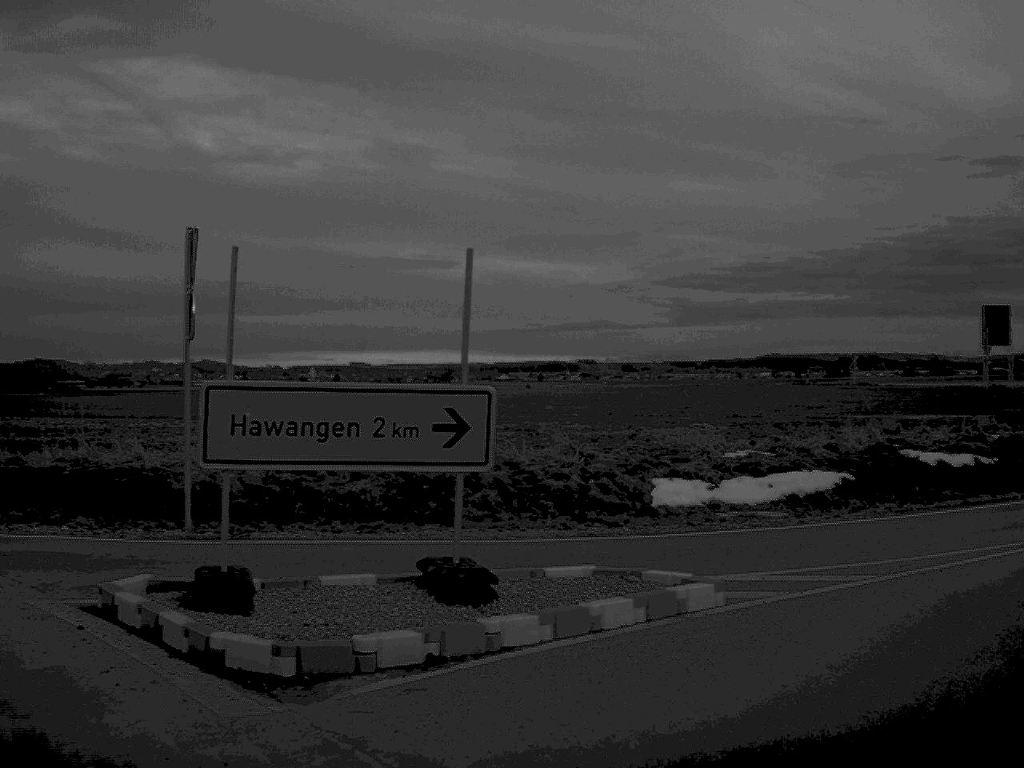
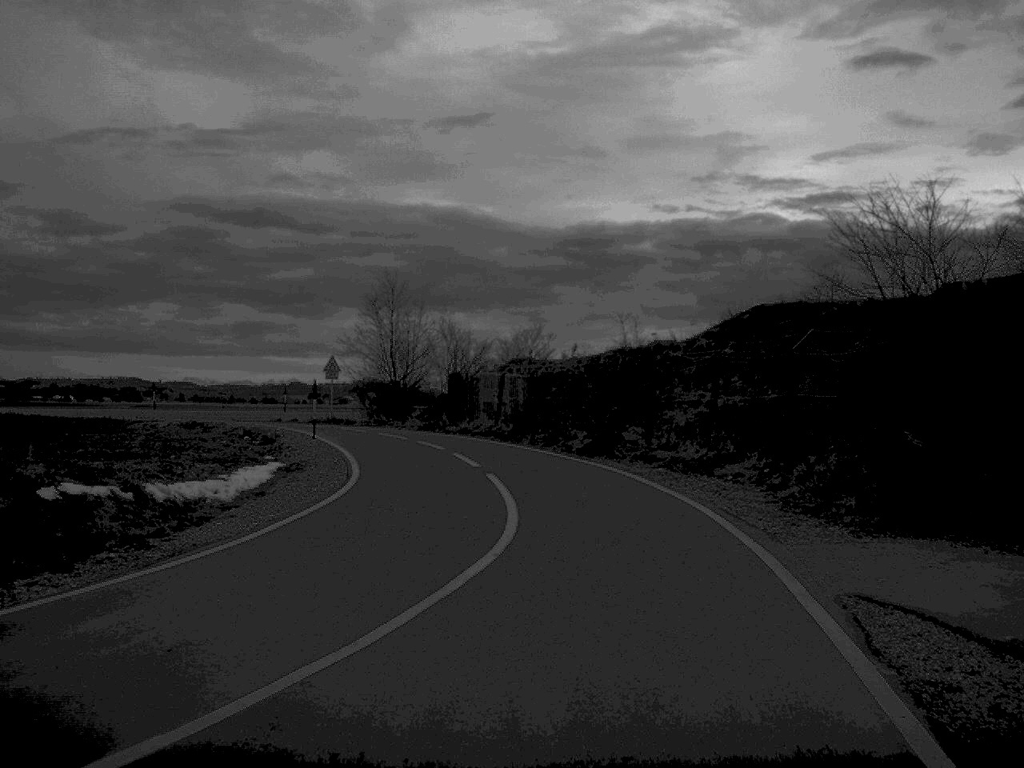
(+4.7, +9.5) m; +45°
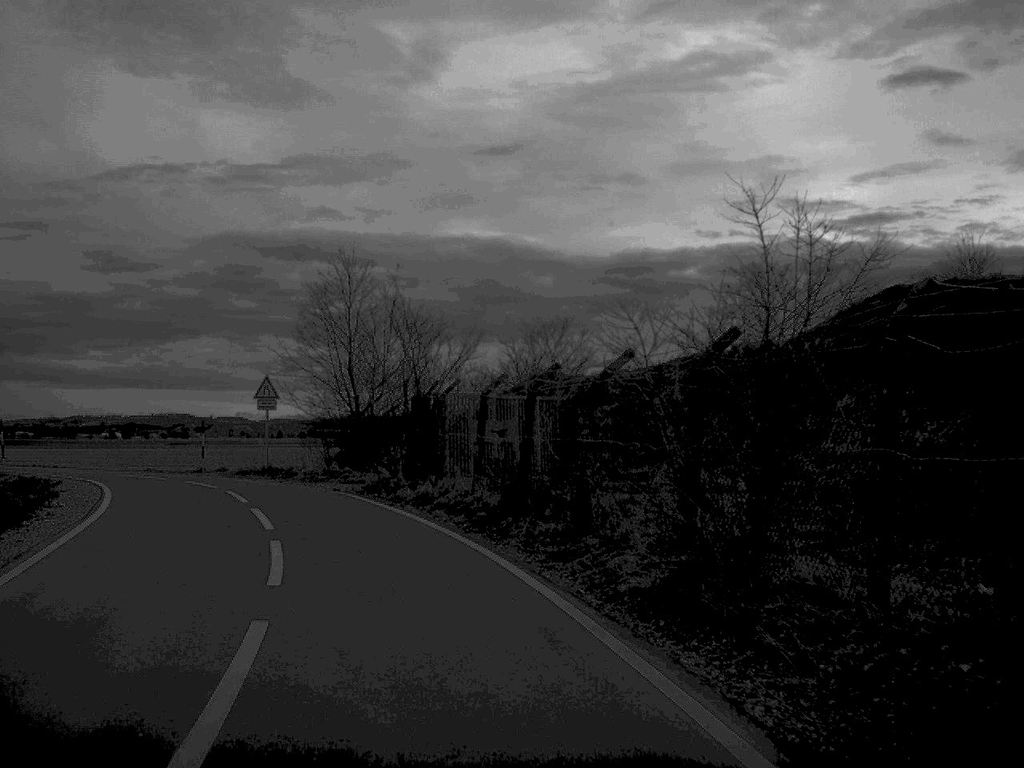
(+0.7, +19.1) m; -3°
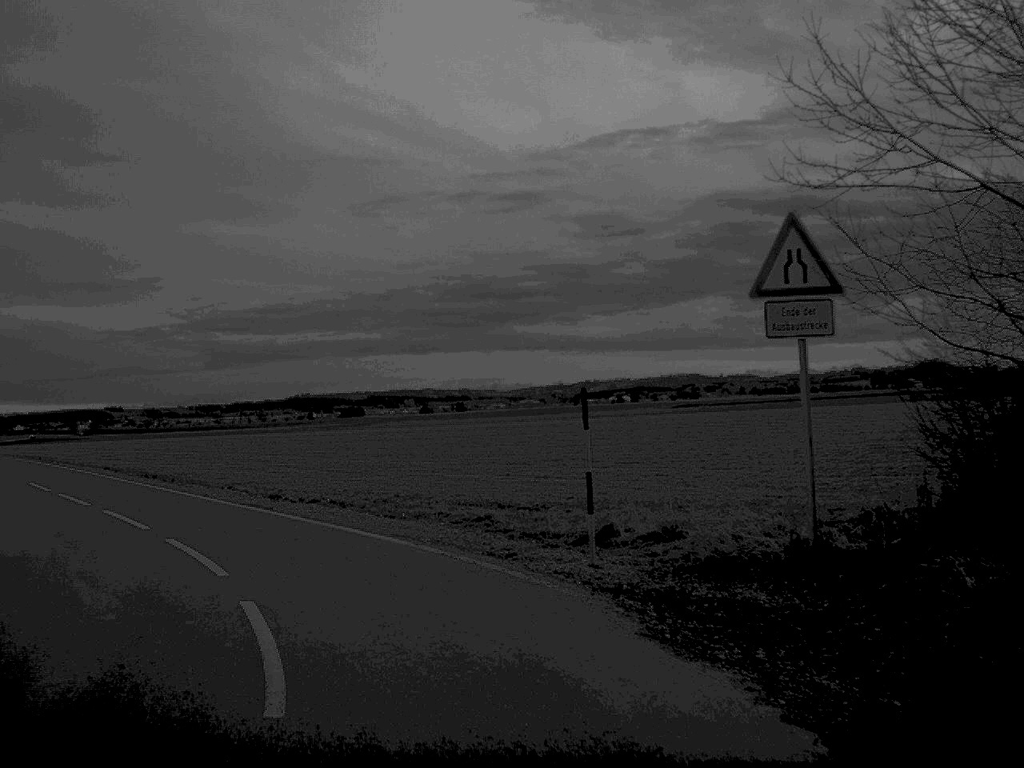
(-5.4, +28.4) m; -23°
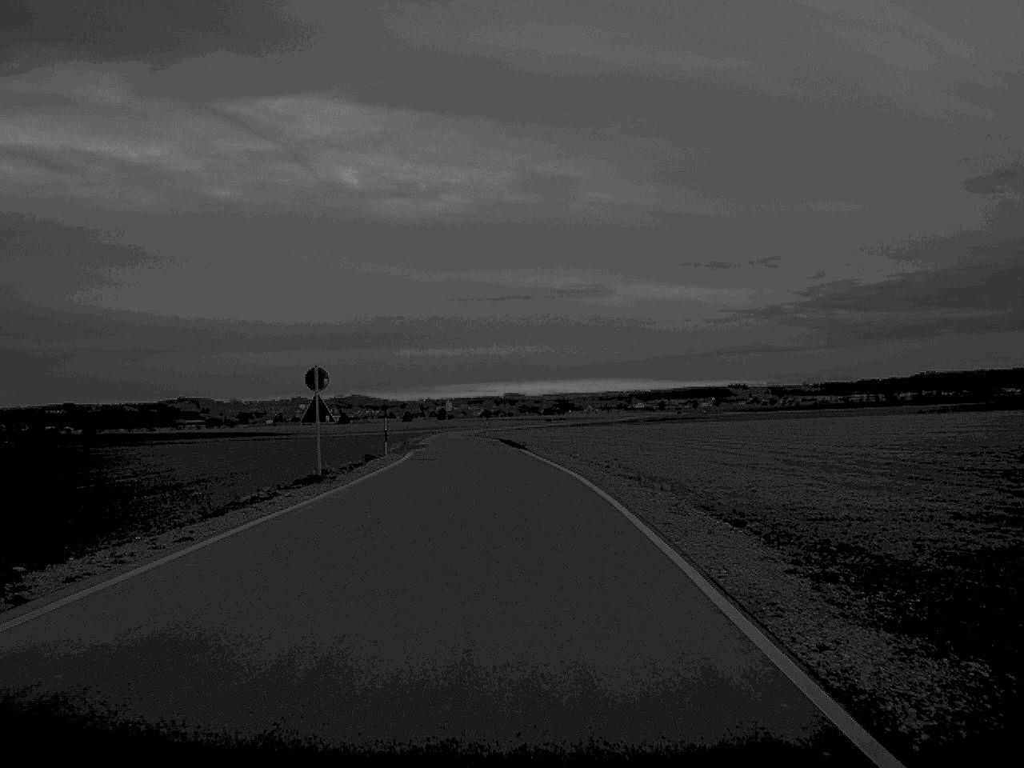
(-8.7, +27.6) m; -28°
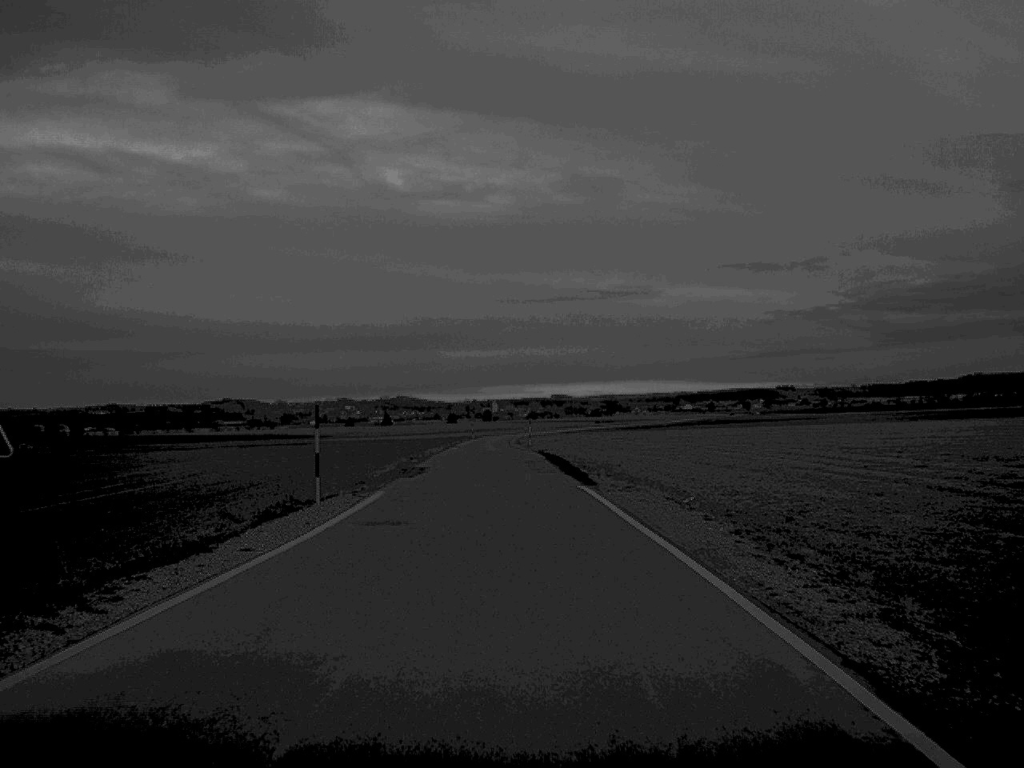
(-0.3, +21.5) m; -2°
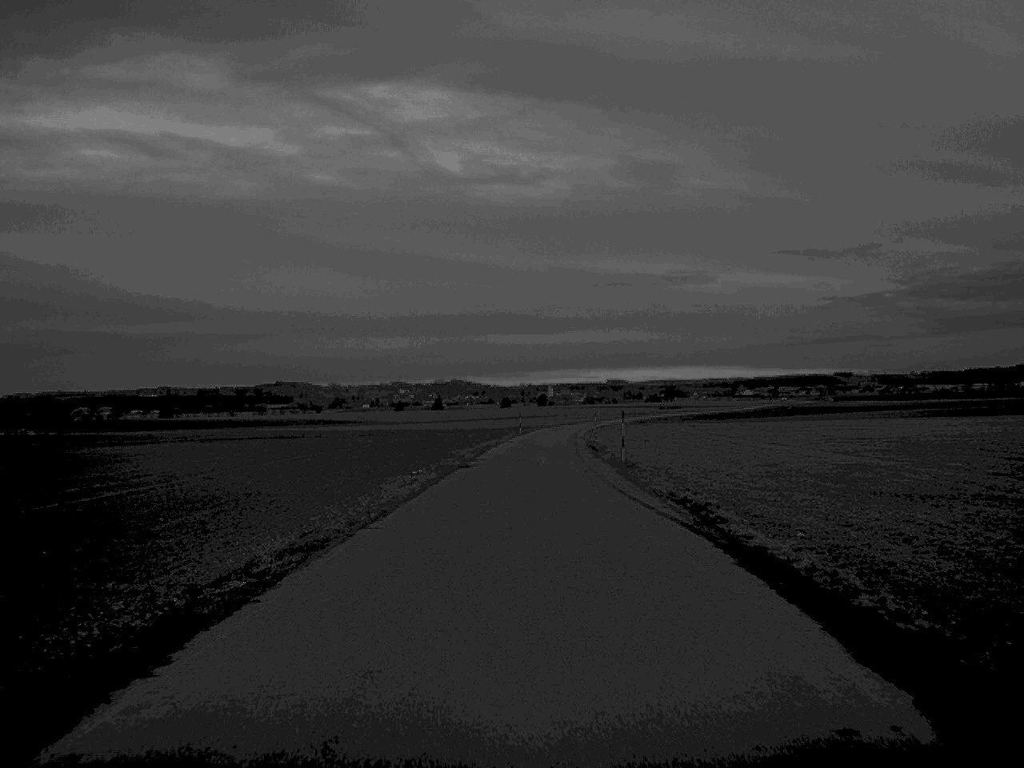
(-1.0, +40.7) m; -2°
